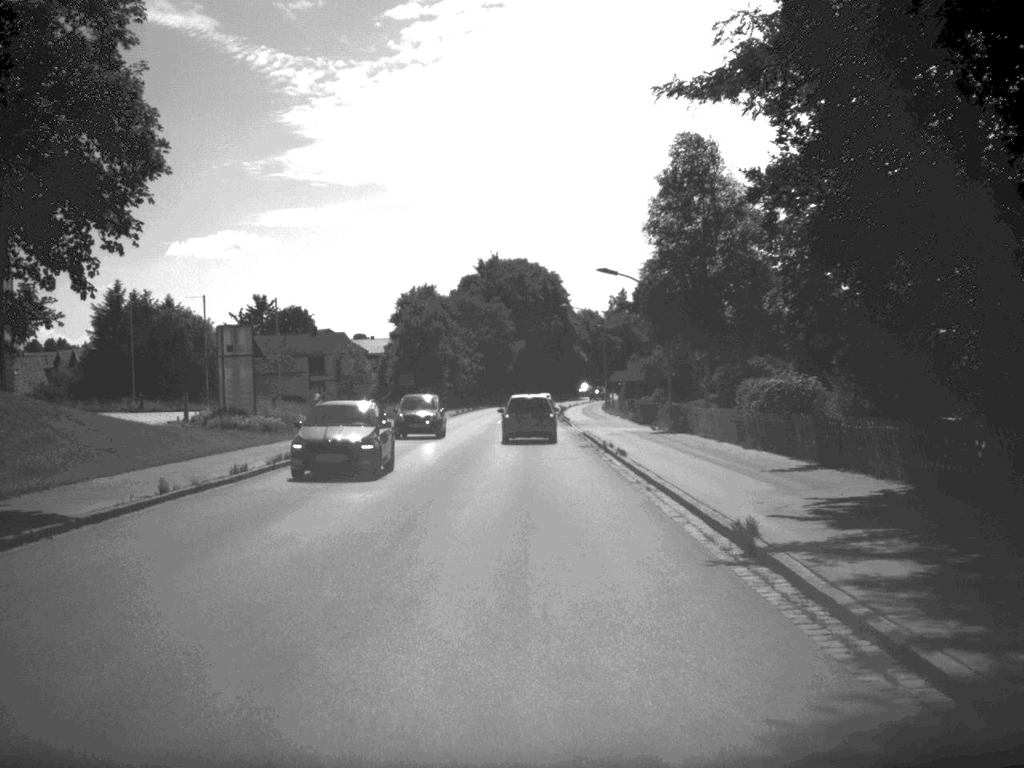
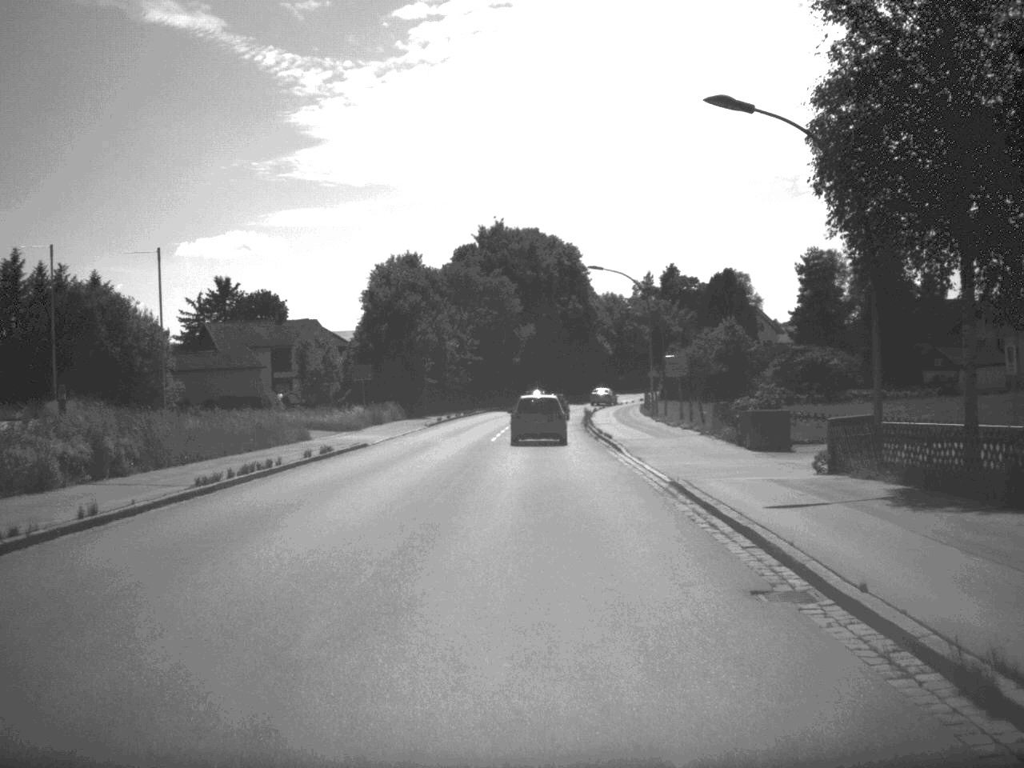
(-0.1, +27.8) m; -1°
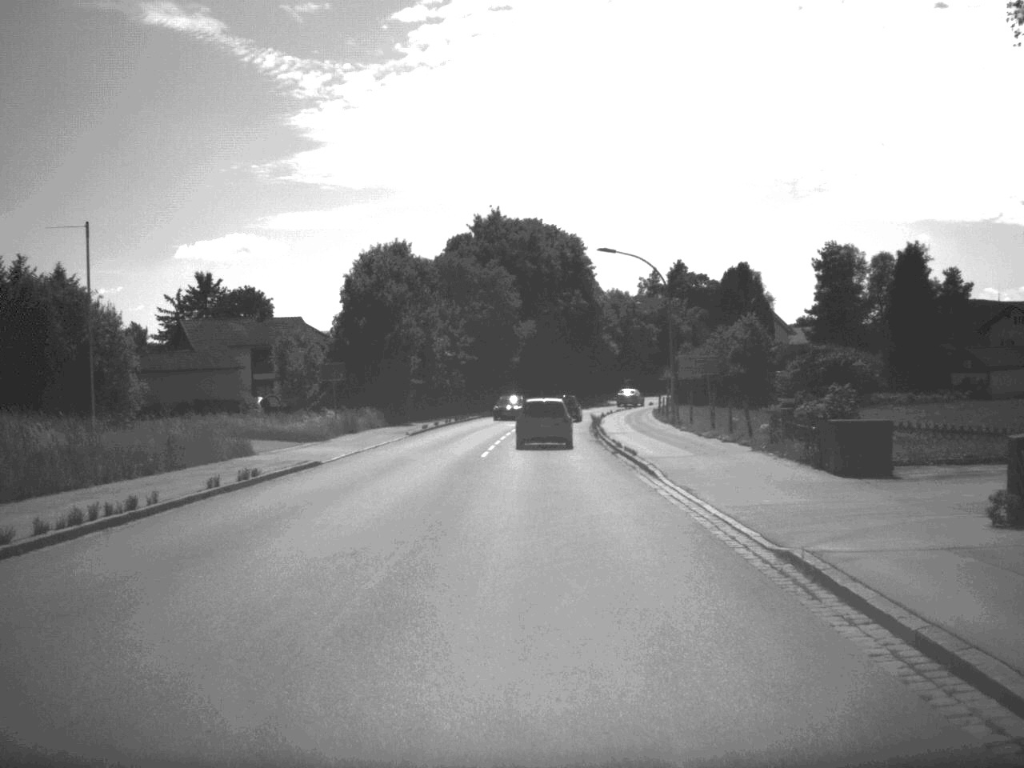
(0.0, +9.1) m; 0°
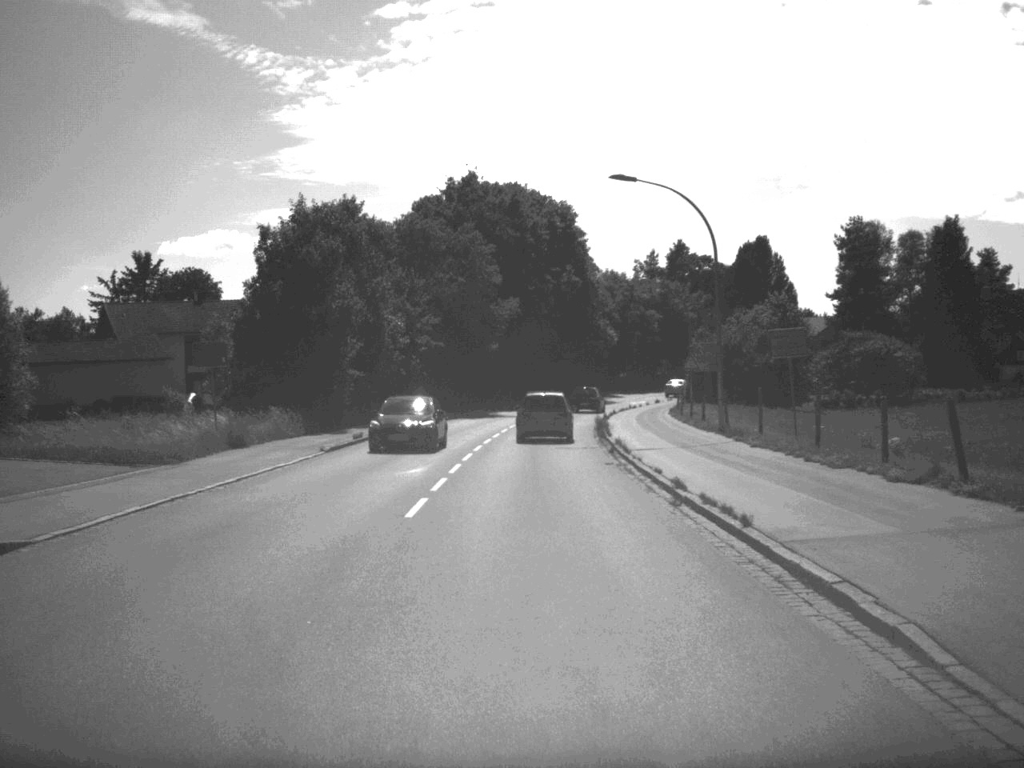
(+0.1, +17.6) m; +1°
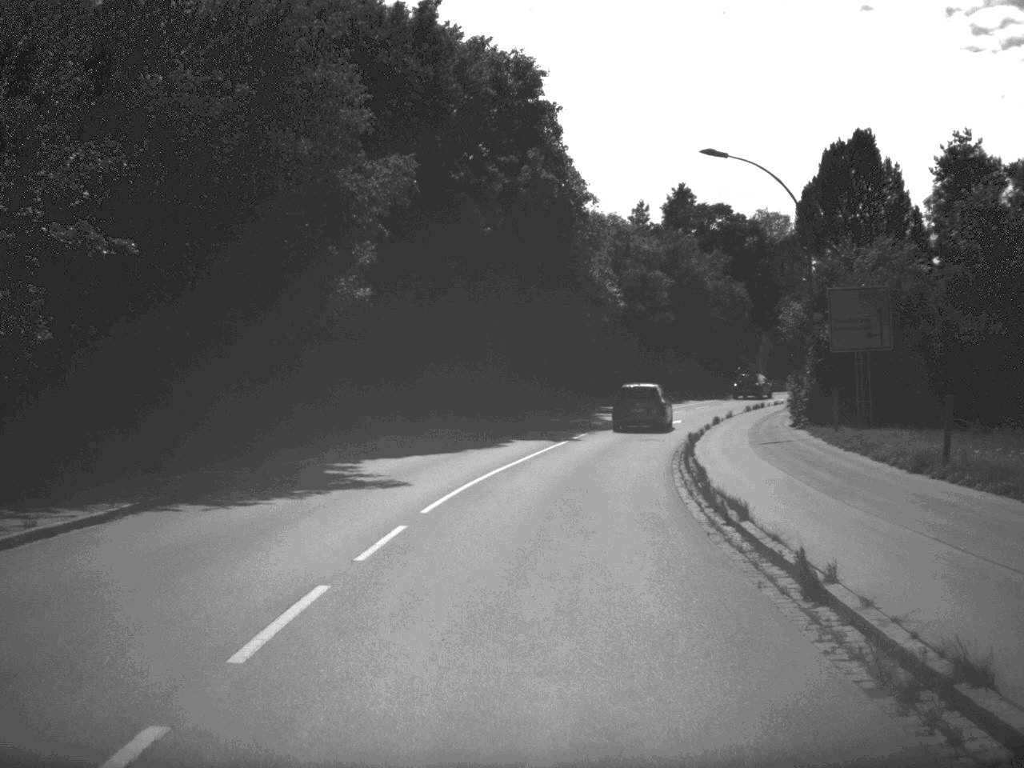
(+0.5, +44.2) m; +2°
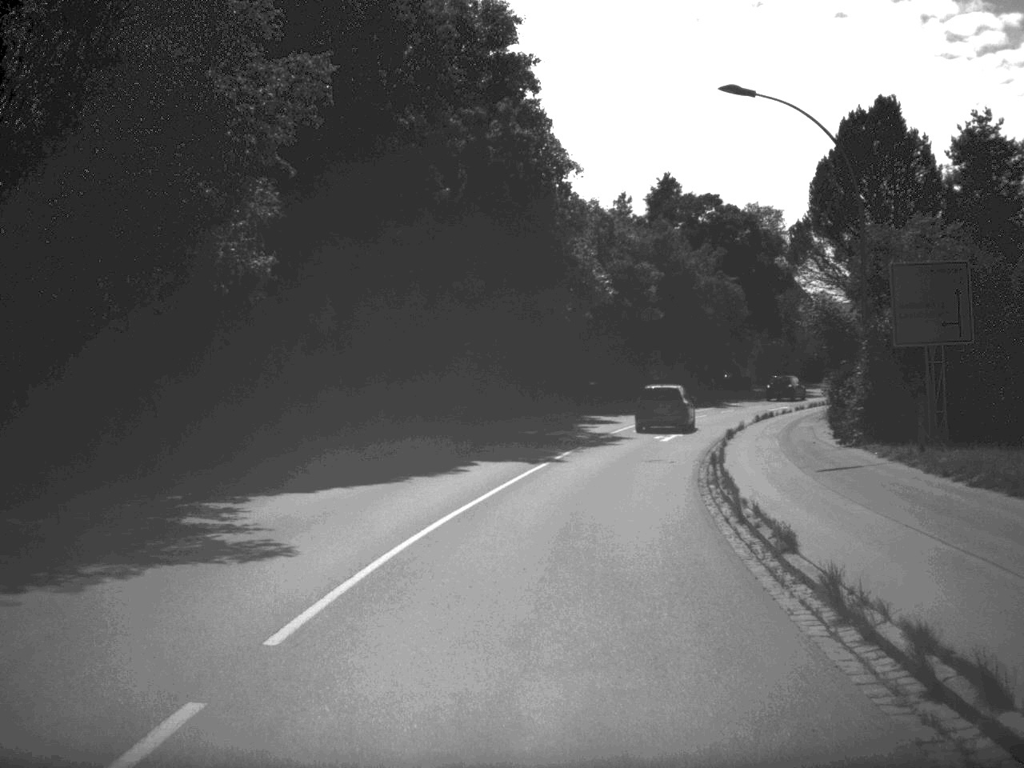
(+0.1, +8.3) m; +1°
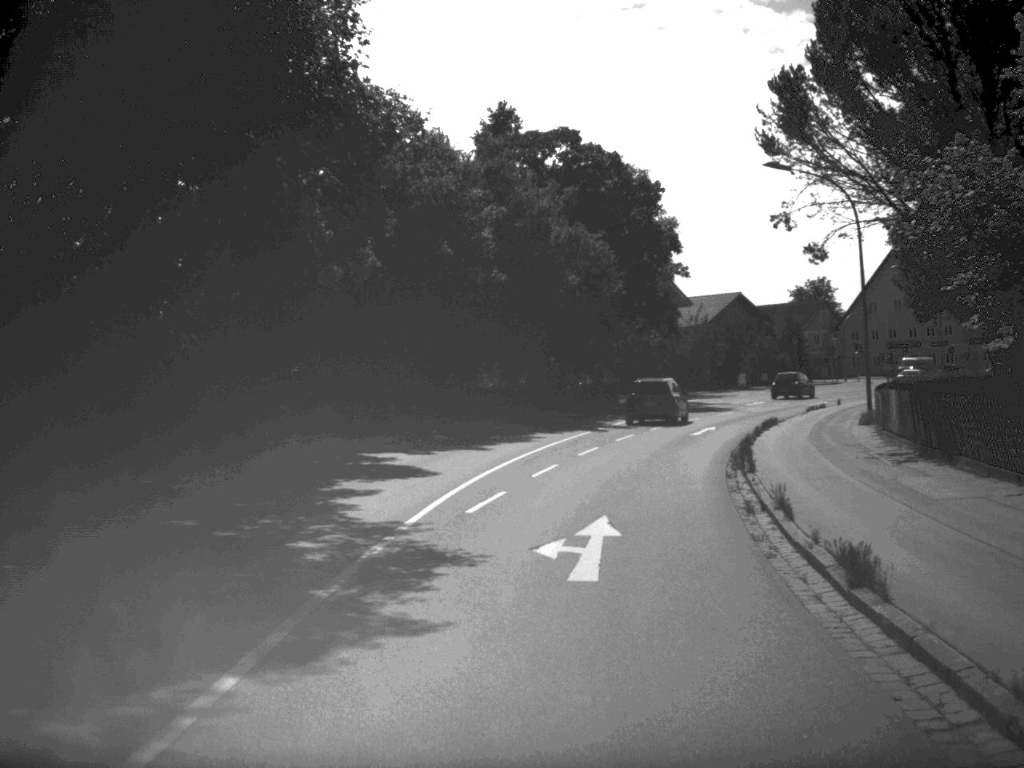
(+1.8, +26.2) m; +8°
